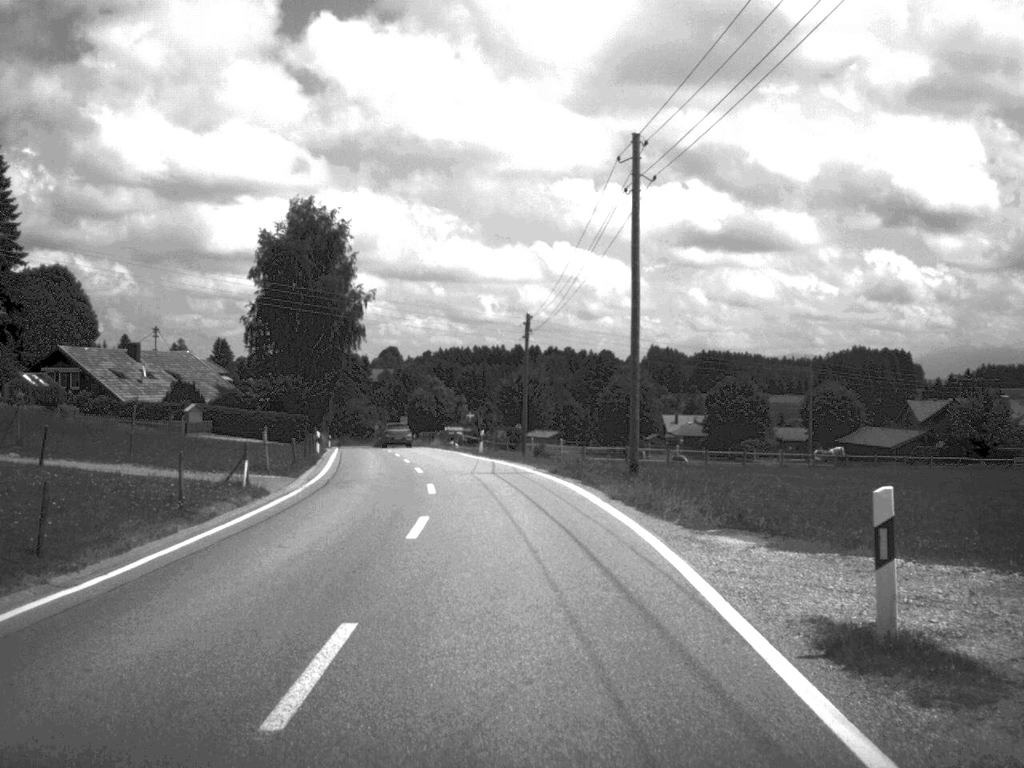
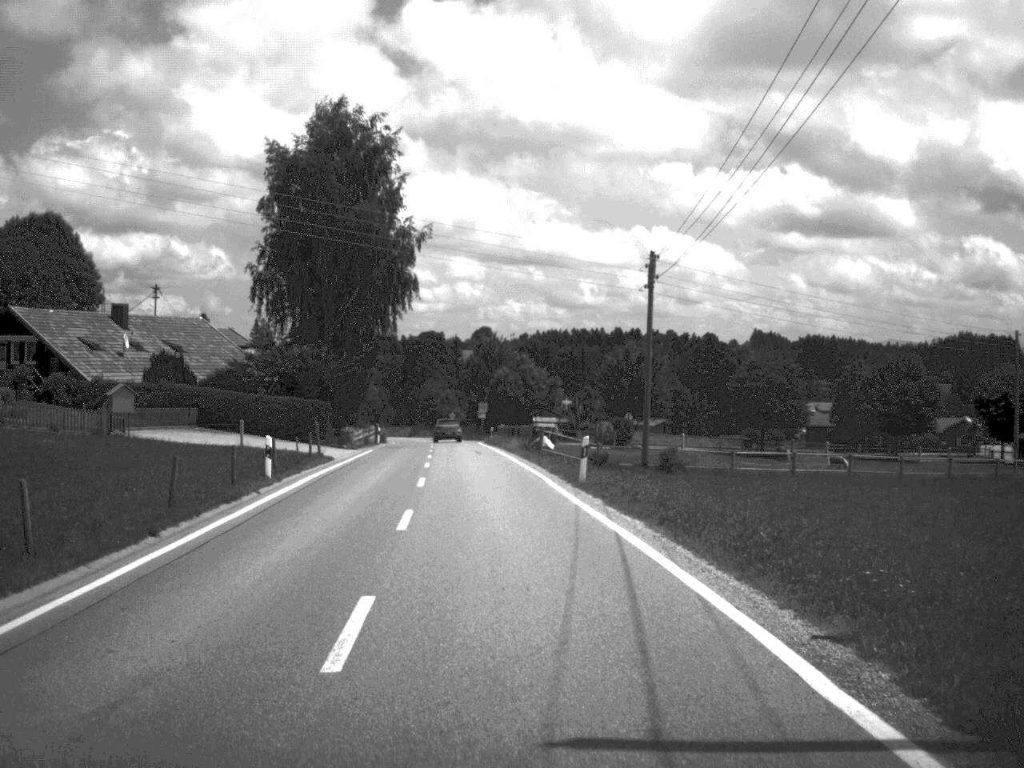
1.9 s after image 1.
(-0.9, +25.0) m; -5°
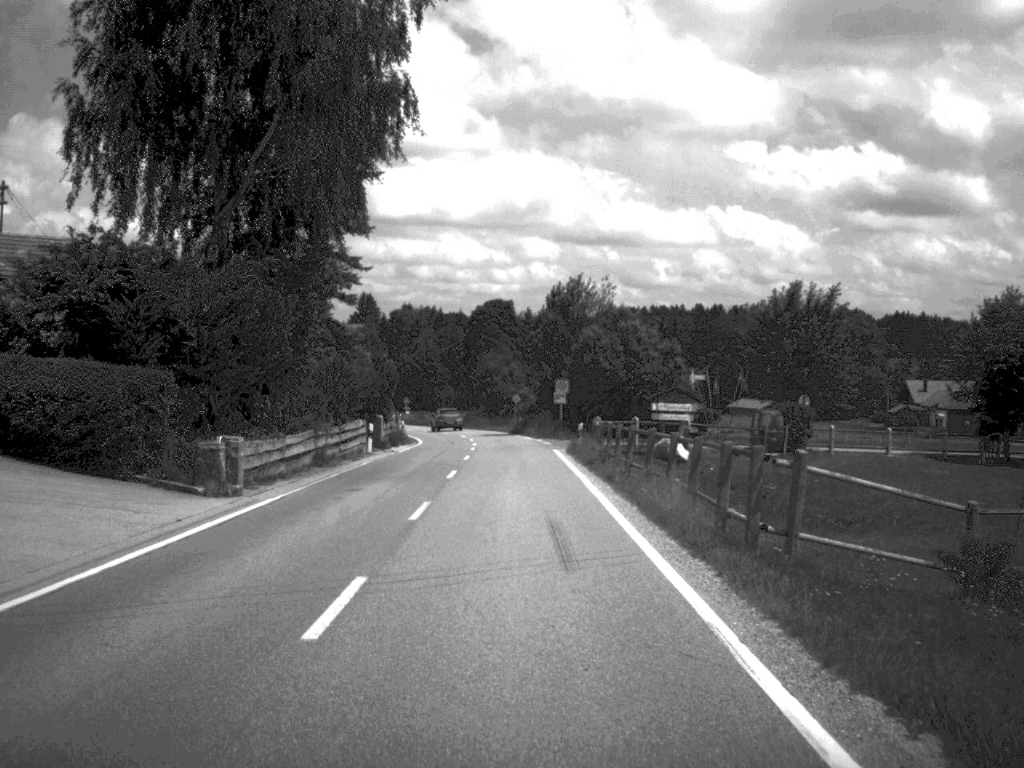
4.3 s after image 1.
(-1.3, +34.8) m; -4°
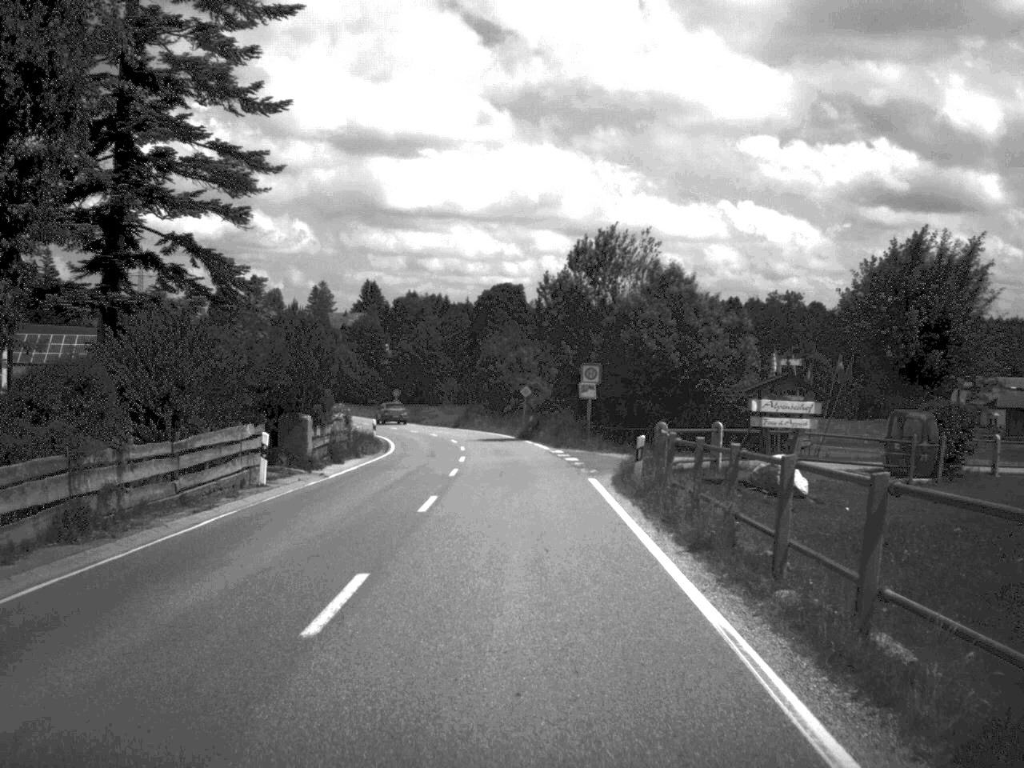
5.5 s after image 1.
(-0.1, +18.0) m; -1°
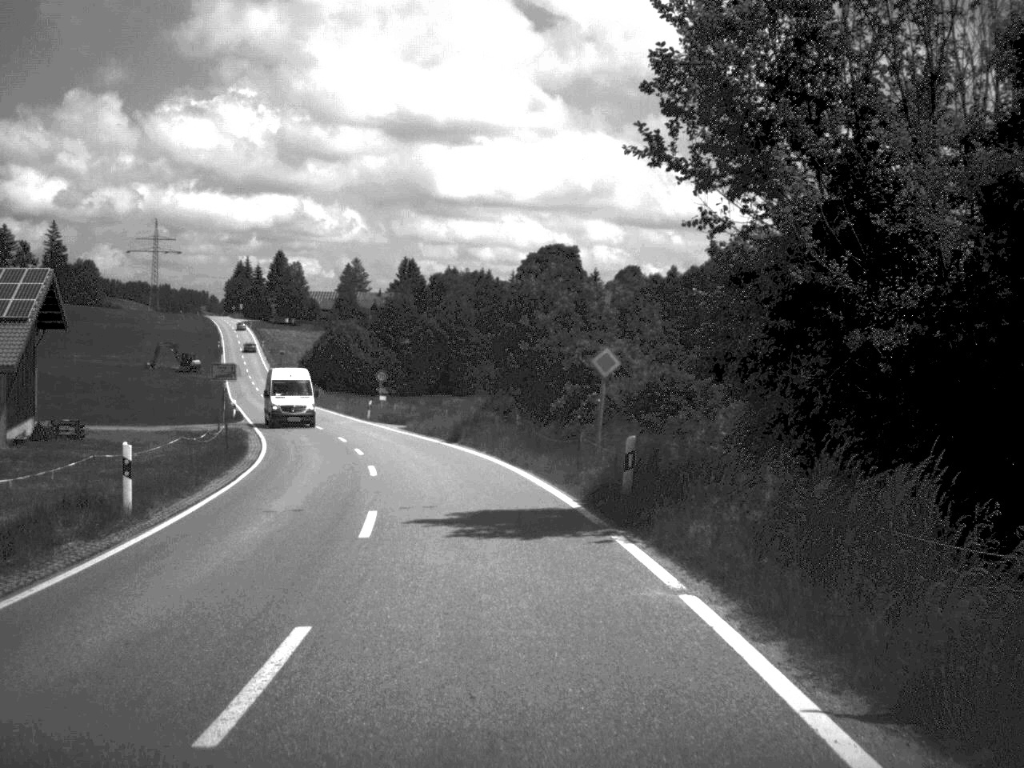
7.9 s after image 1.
(-0.5, +37.7) m; -3°
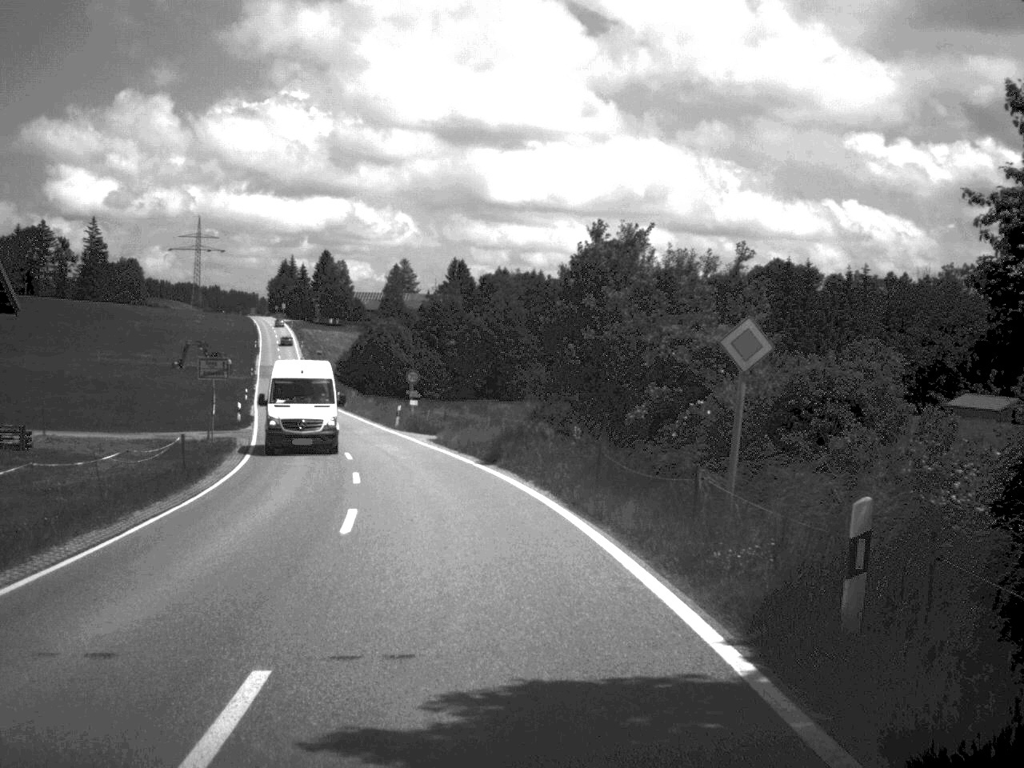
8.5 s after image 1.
(-0.2, +9.7) m; -2°
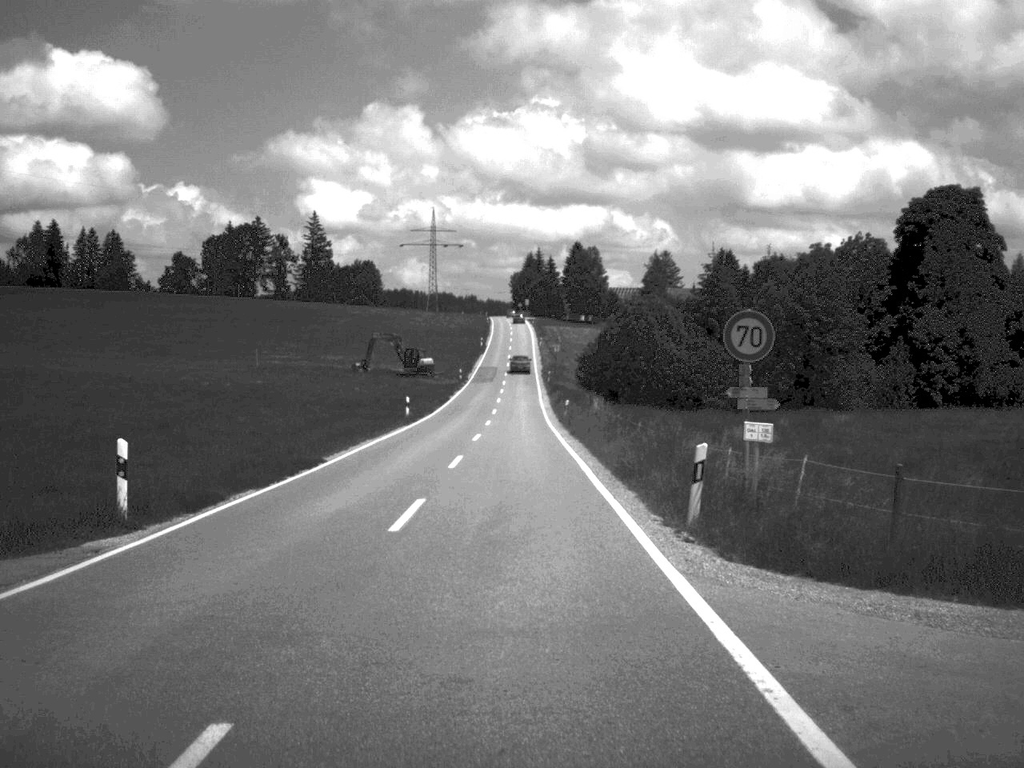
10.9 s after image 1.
(-4.2, +39.4) m; -12°
